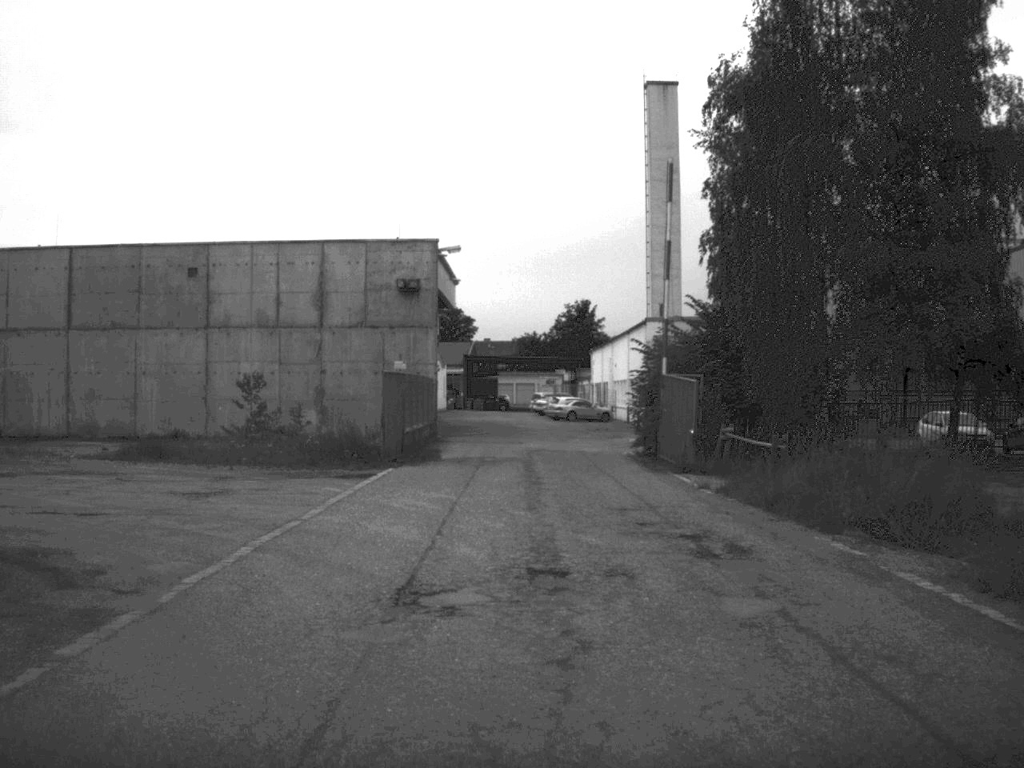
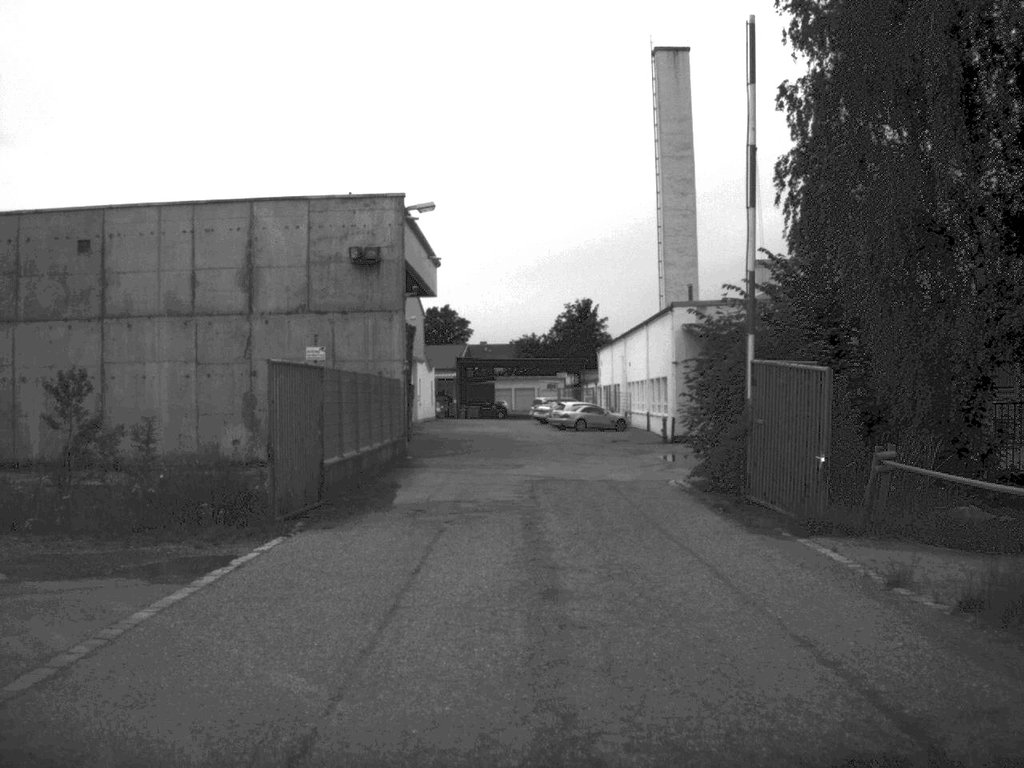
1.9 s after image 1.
(0.0, +12.7) m; 0°
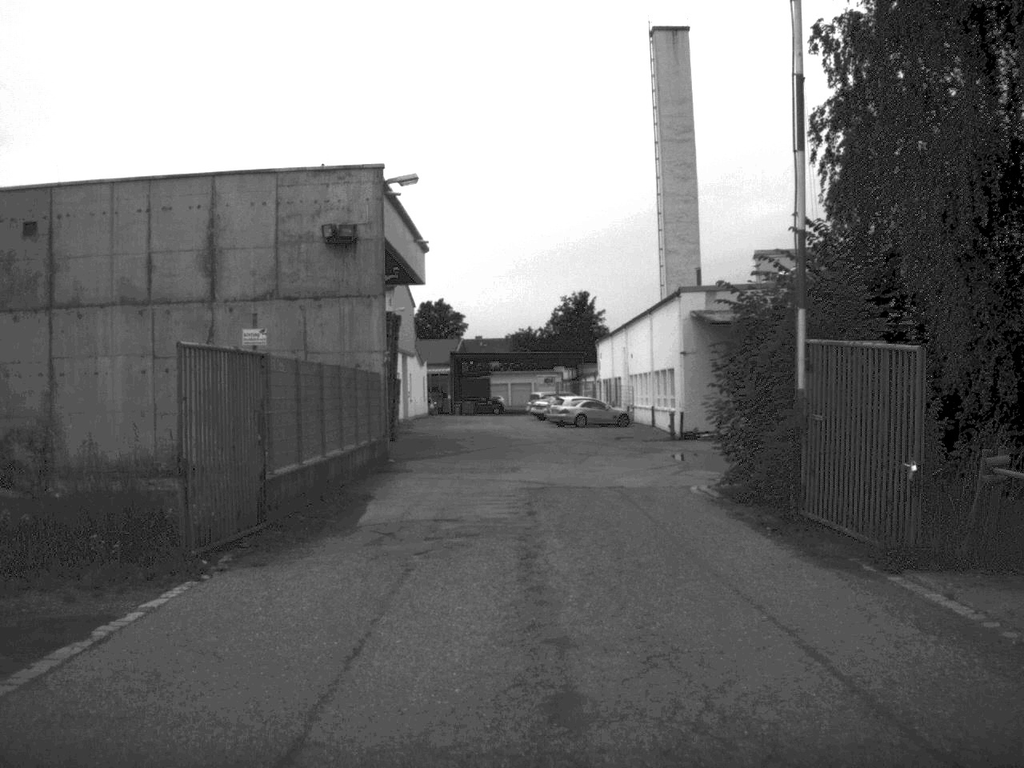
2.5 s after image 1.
(0.0, +4.0) m; 0°
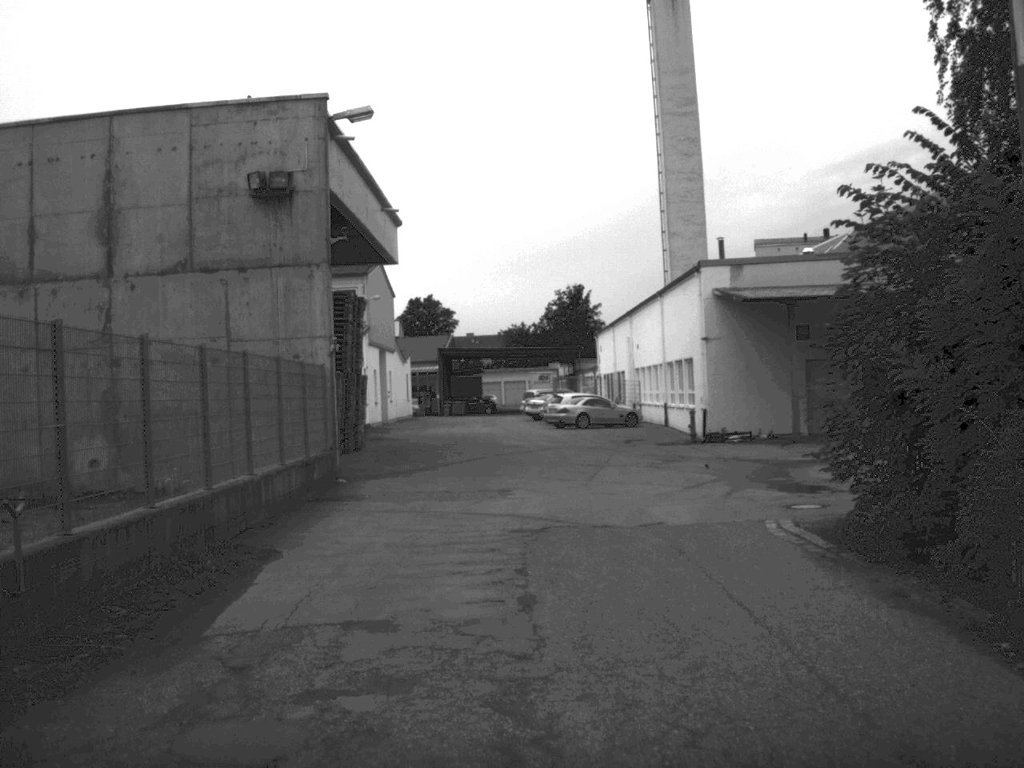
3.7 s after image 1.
(0.0, +7.9) m; 0°
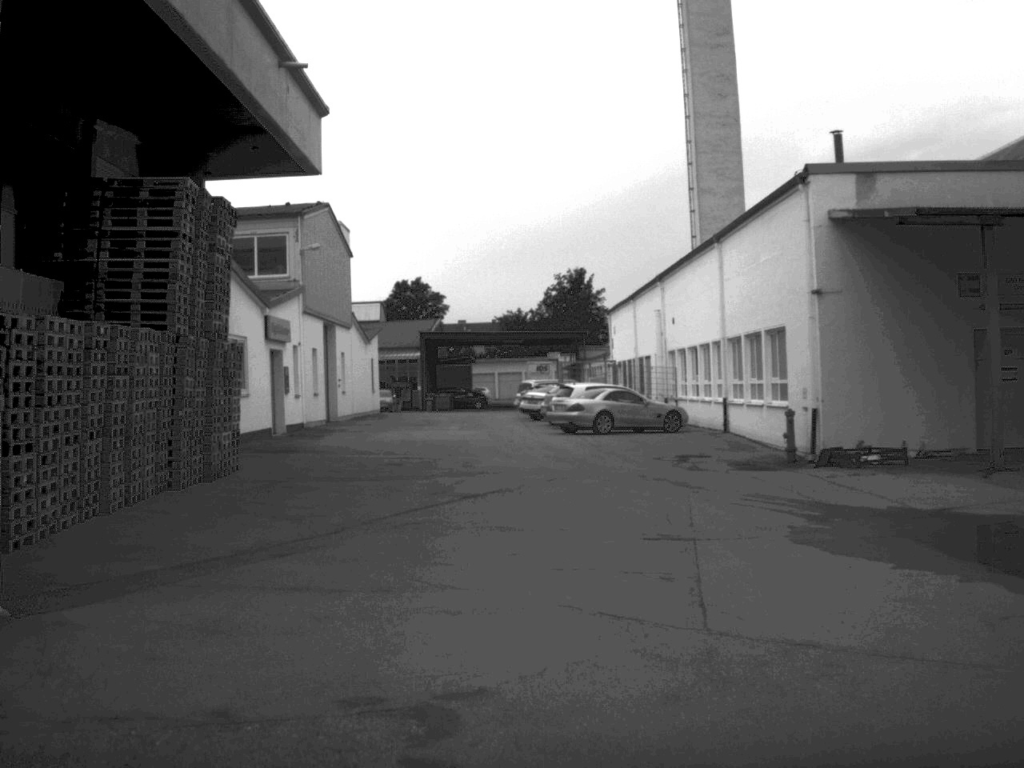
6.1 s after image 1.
(0.0, +16.4) m; 0°
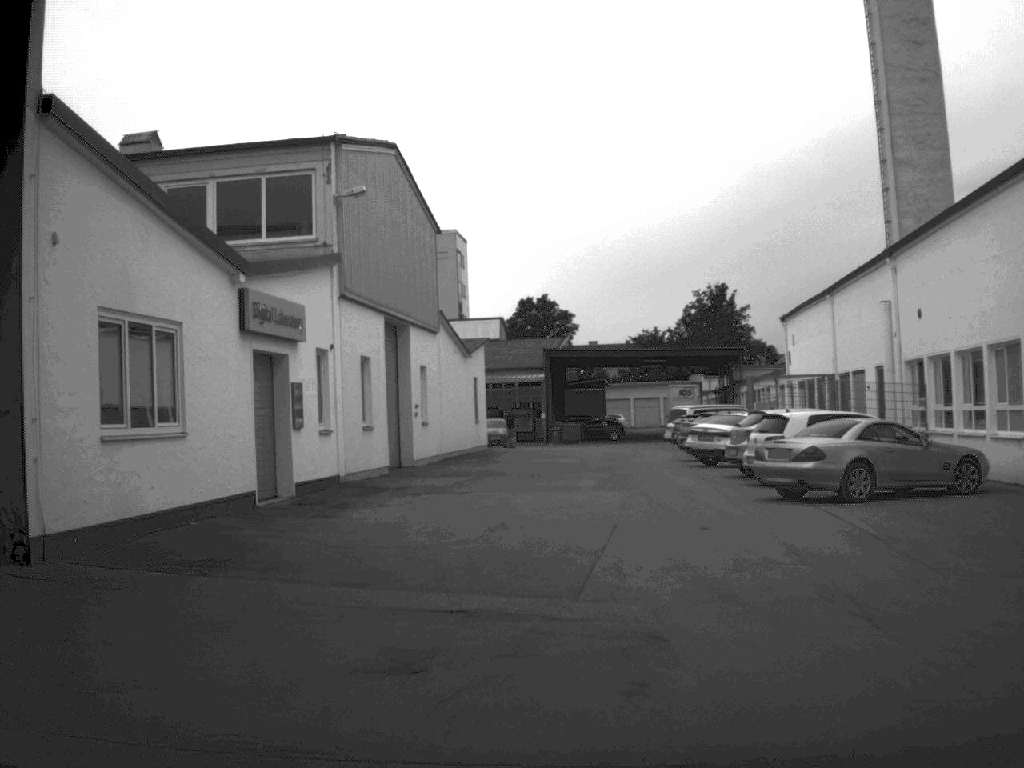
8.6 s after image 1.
(-0.8, +16.2) m; -6°
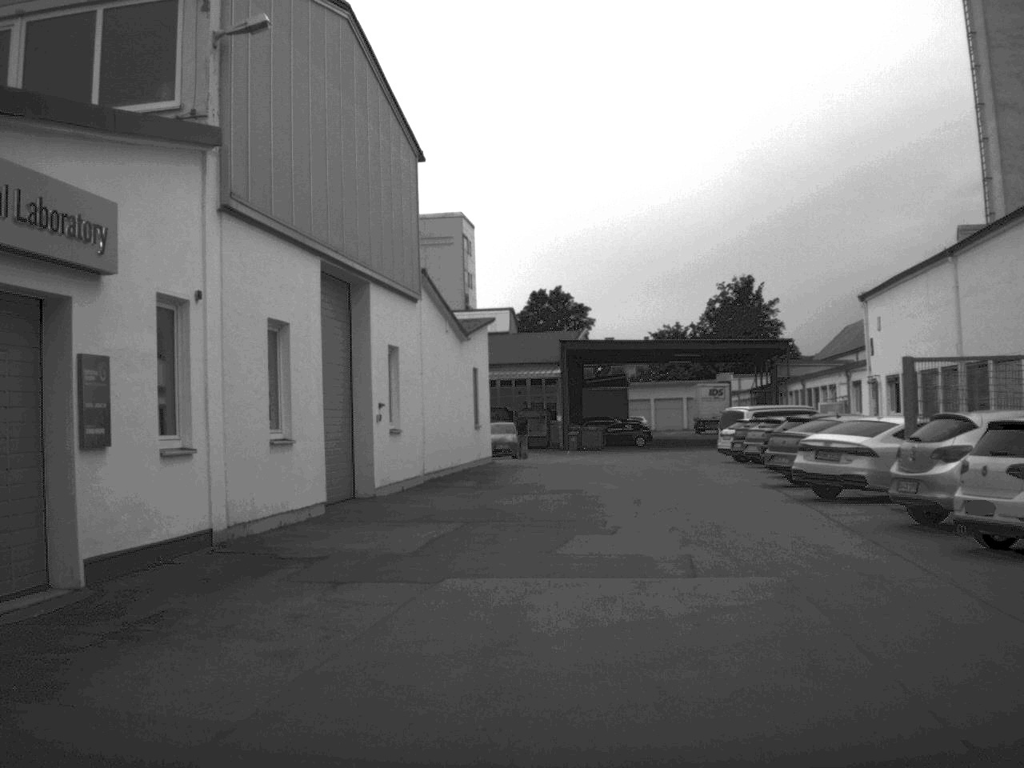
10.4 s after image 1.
(-0.1, +11.5) m; 0°
